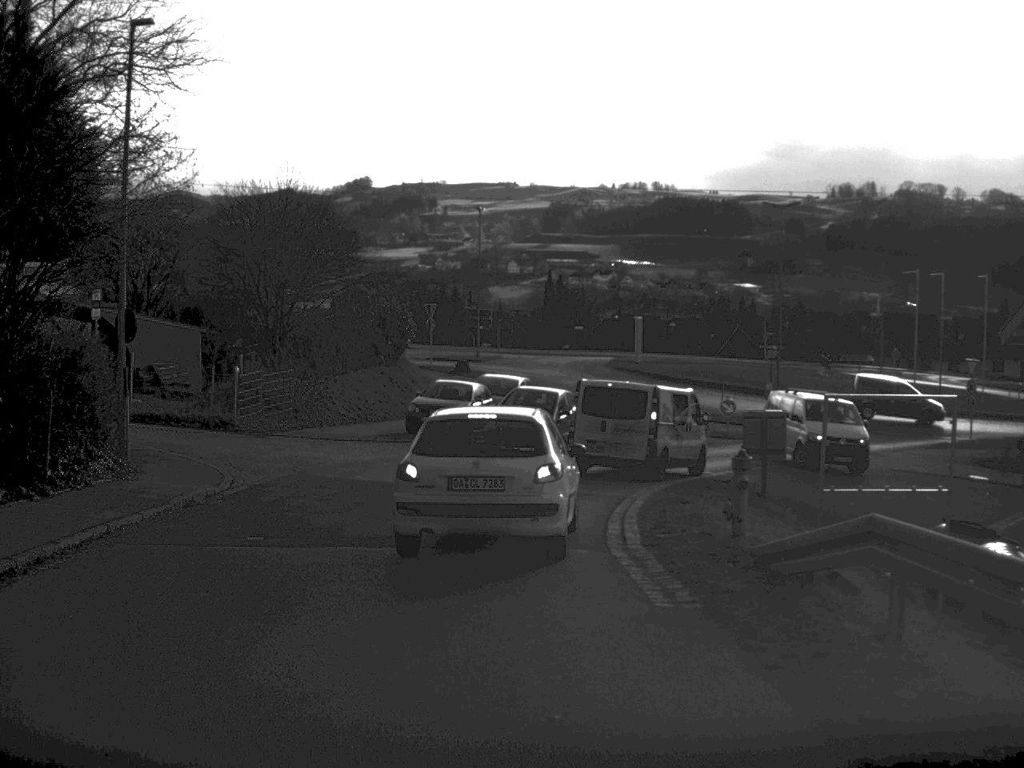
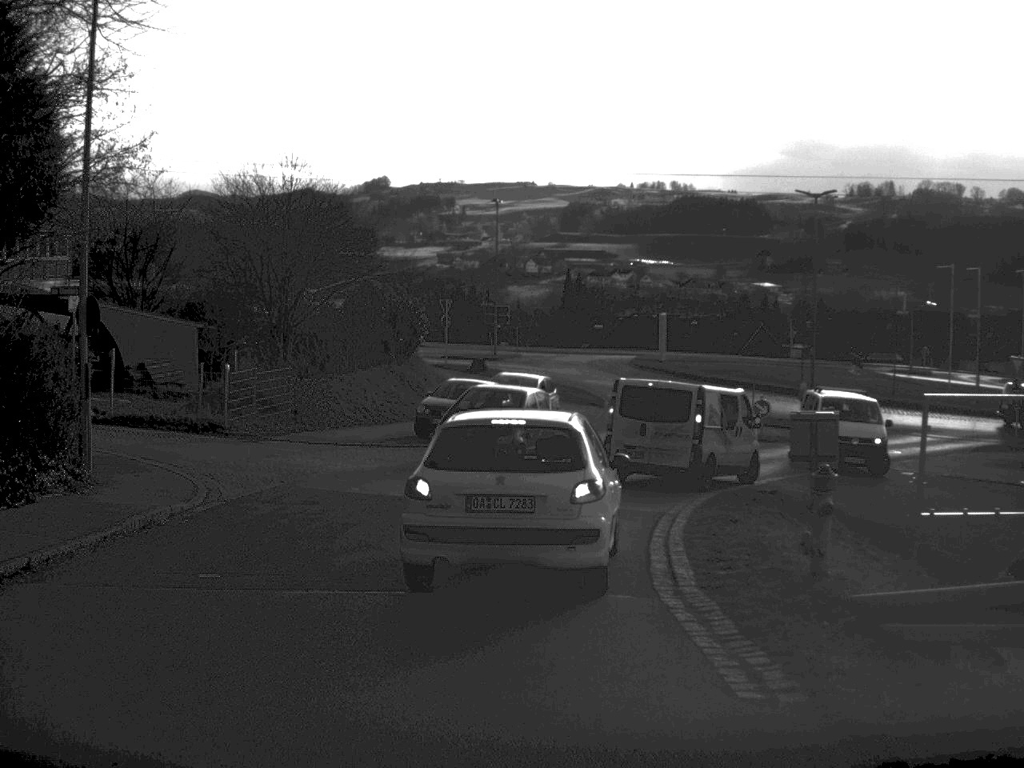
(0.0, +2.9) m; -1°
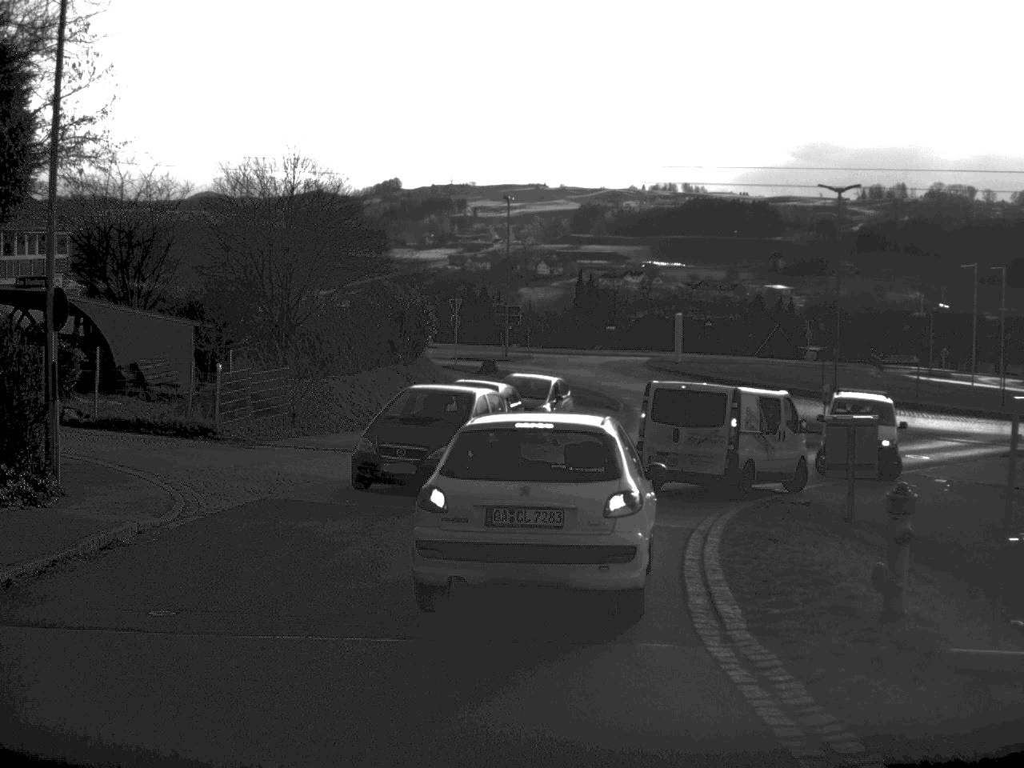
(0.0, +1.9) m; -1°
